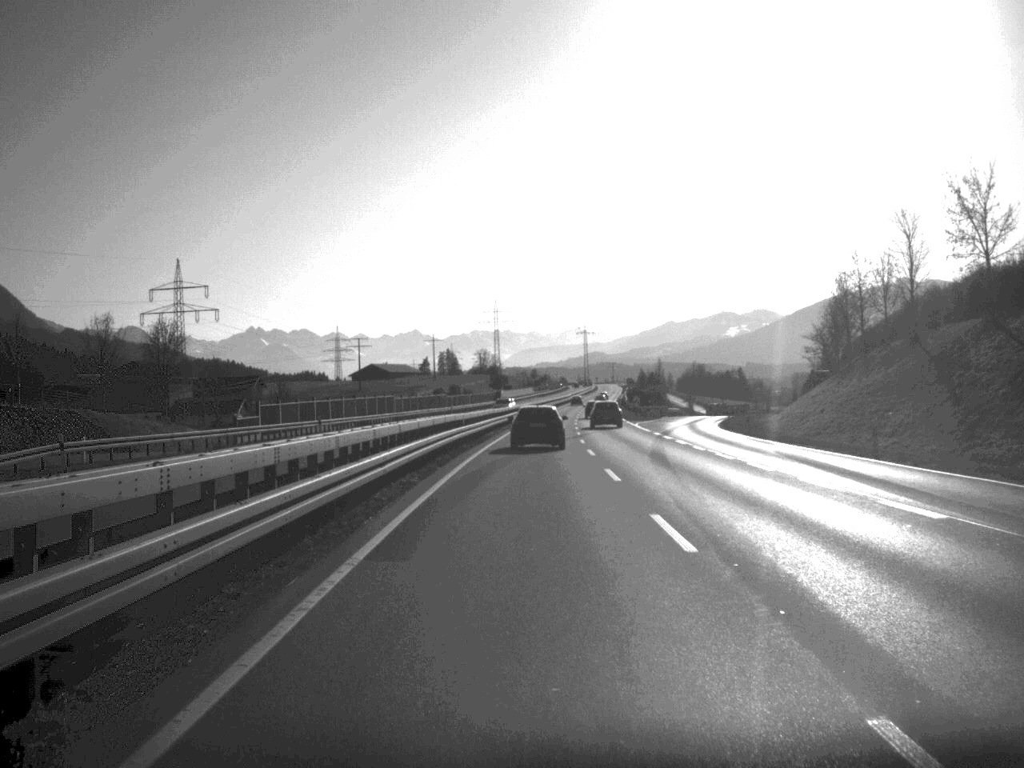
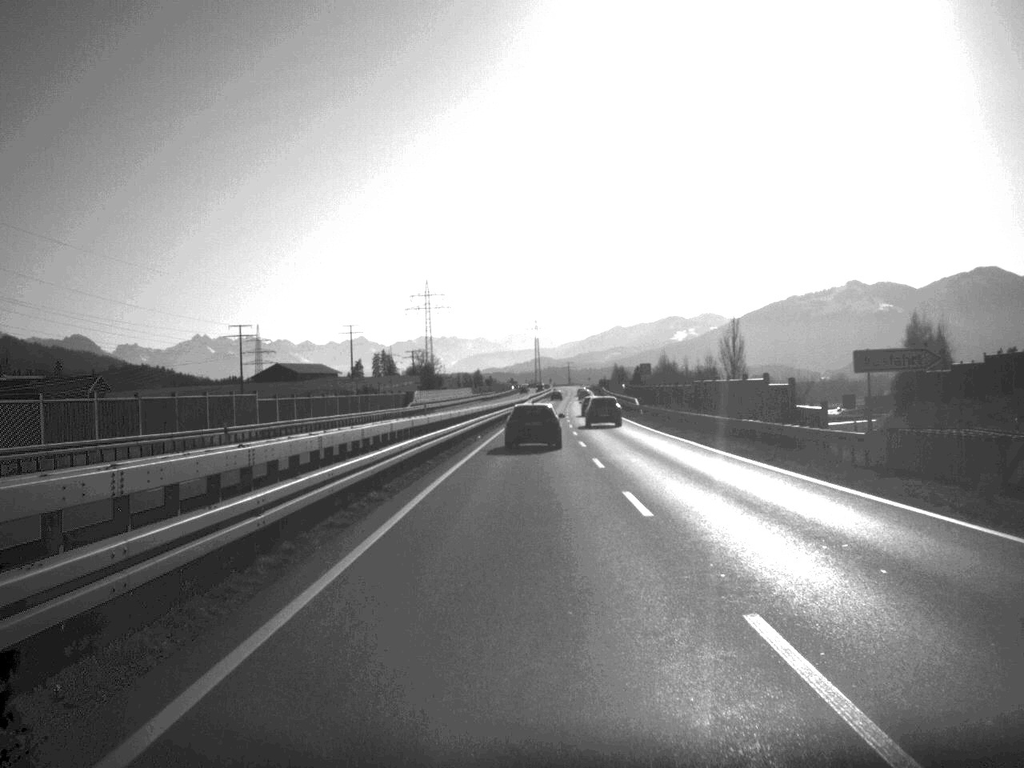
(+1.8, +88.0) m; +2°
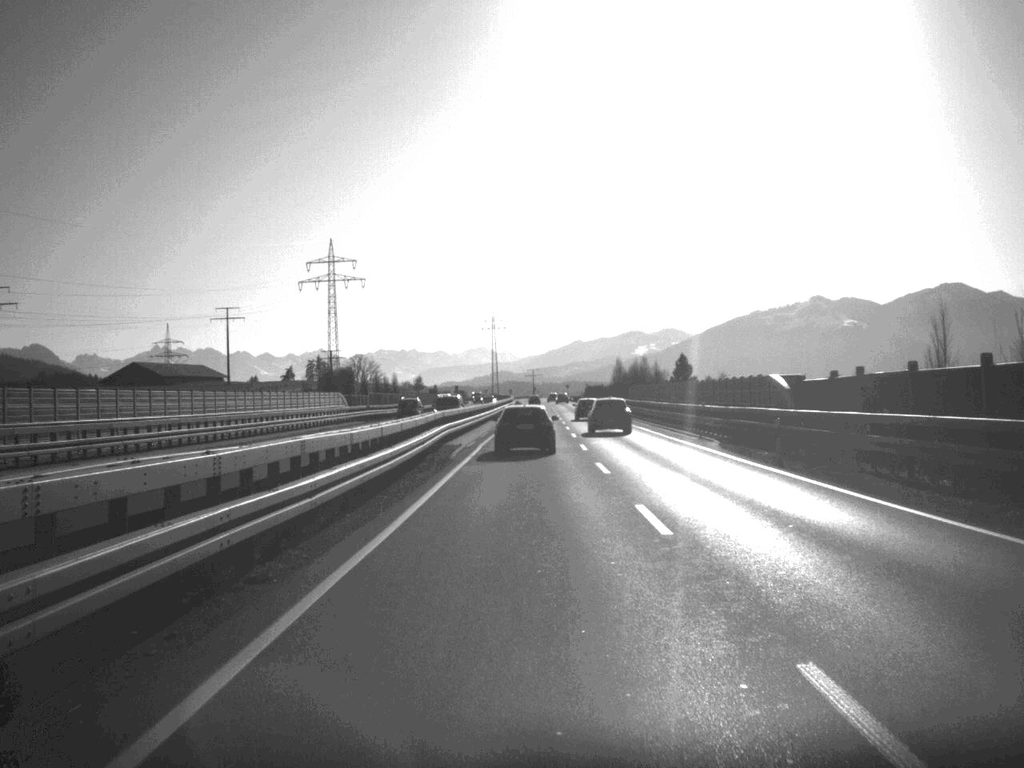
(+1.9, +109.1) m; +2°
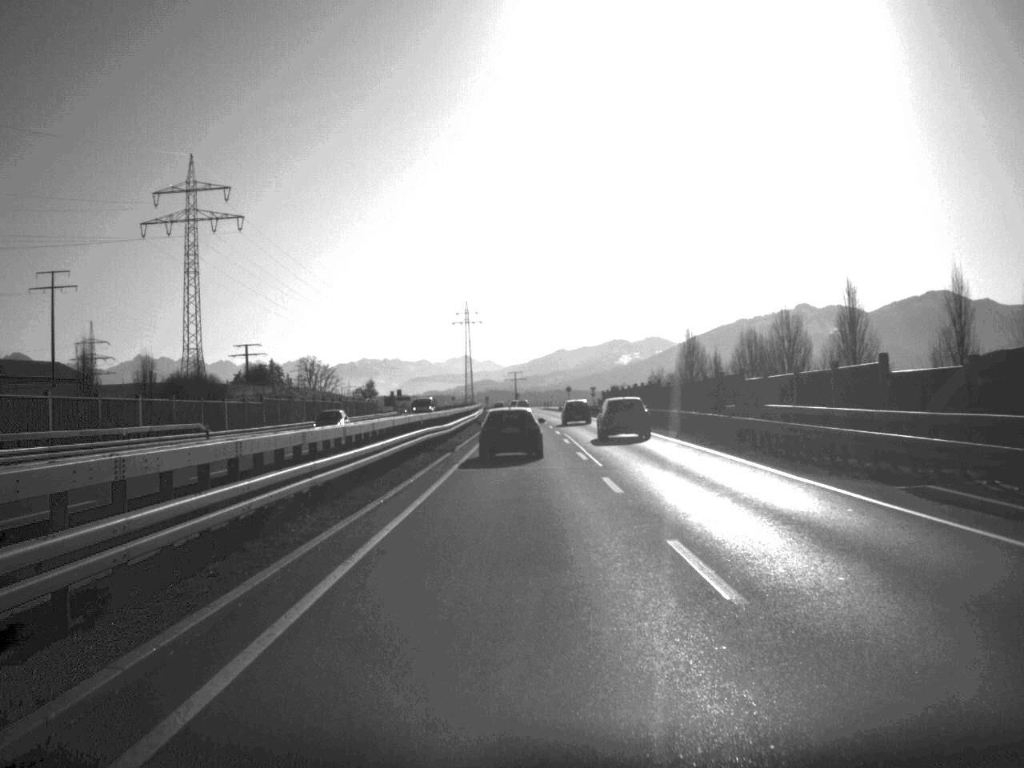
(+0.7, +88.6) m; +1°
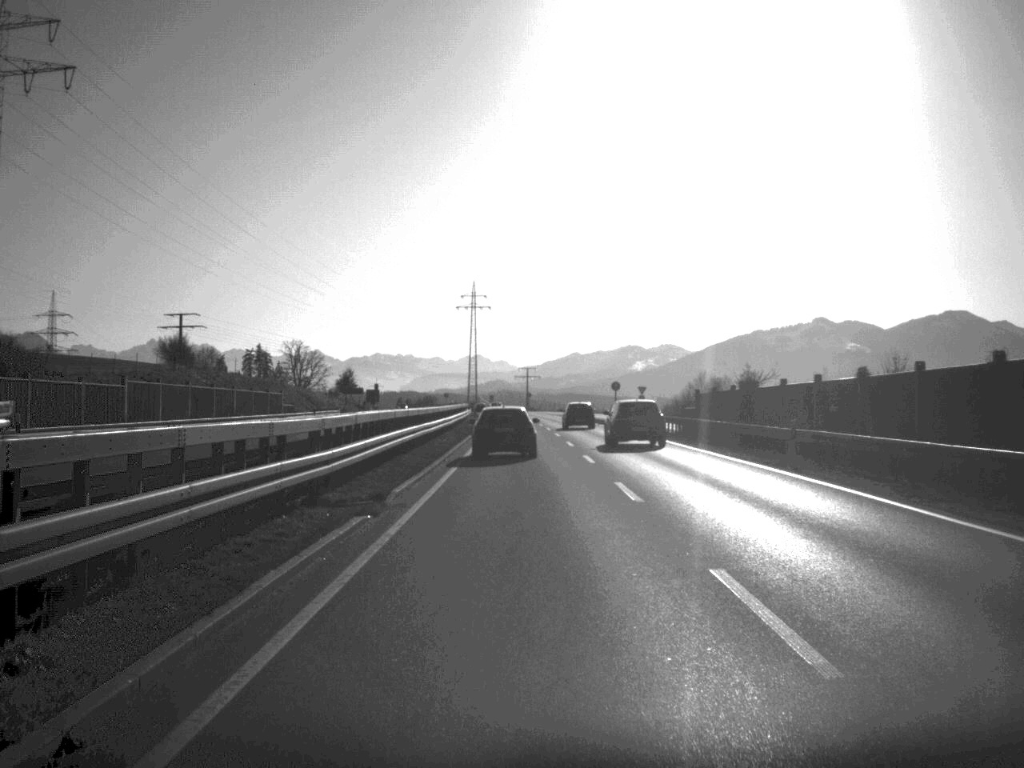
(-0.2, +62.1) m; -1°
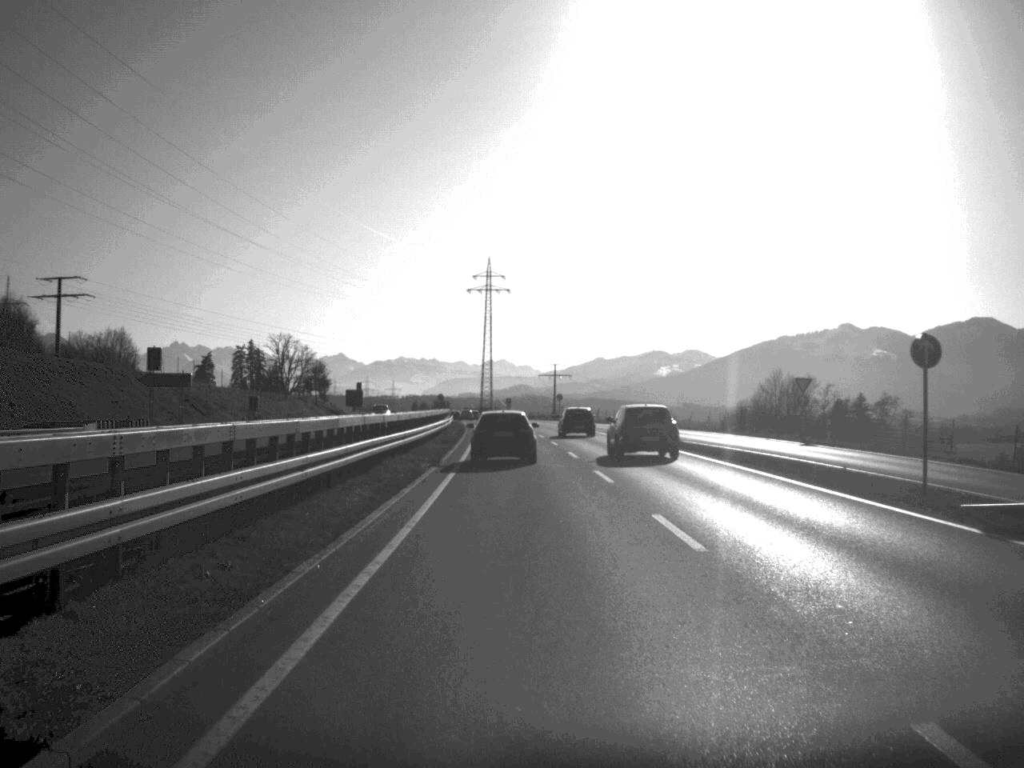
(-0.6, +65.2) m; -1°
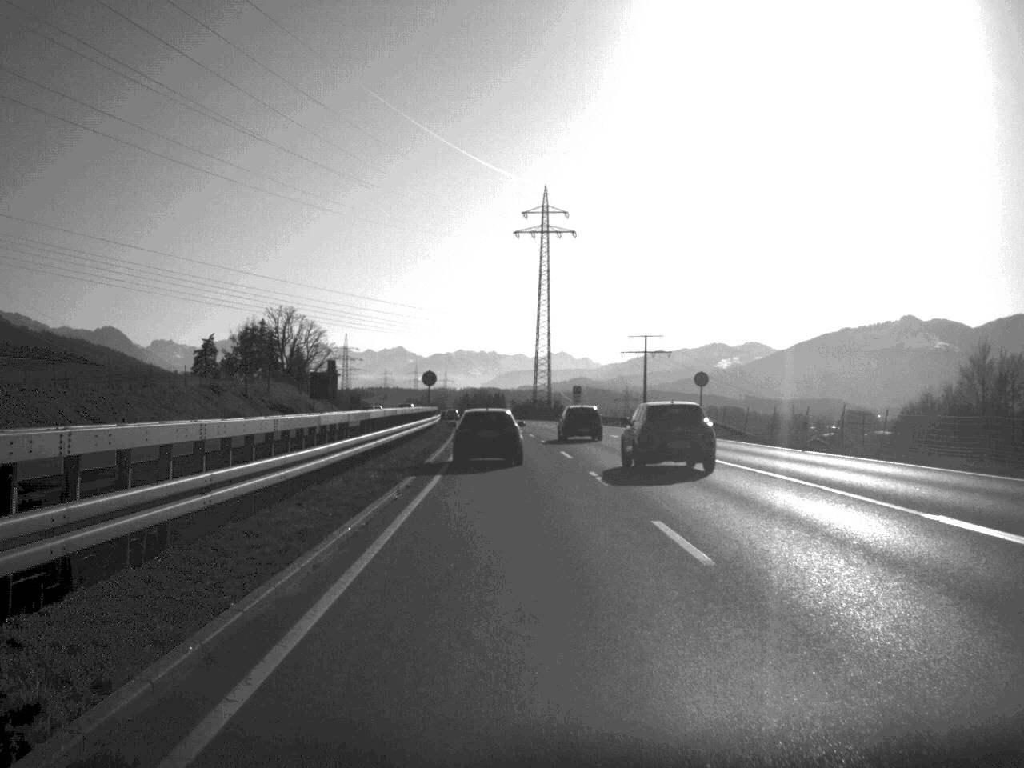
(-2.1, +84.9) m; -3°
